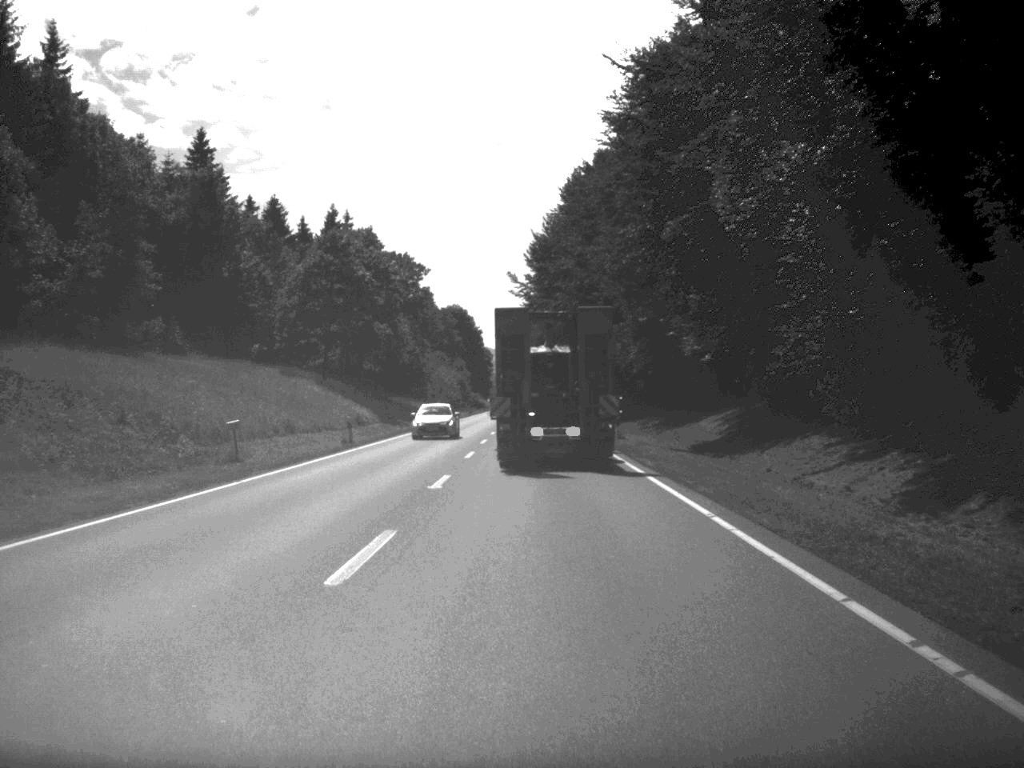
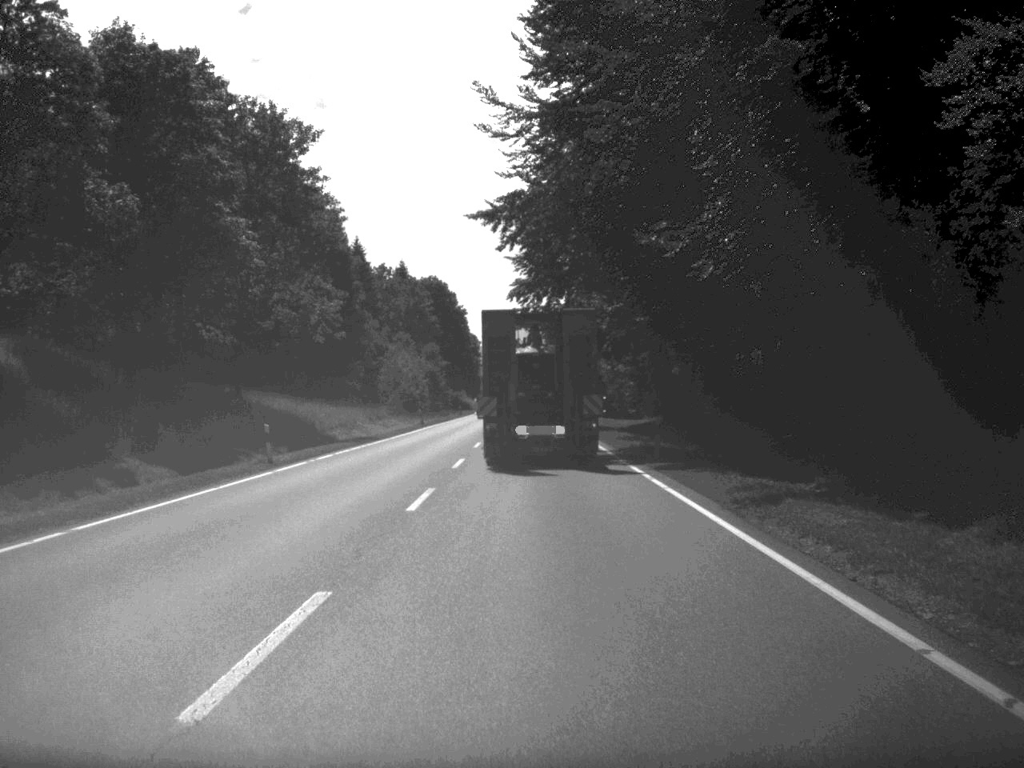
(-0.1, +63.5) m; 0°
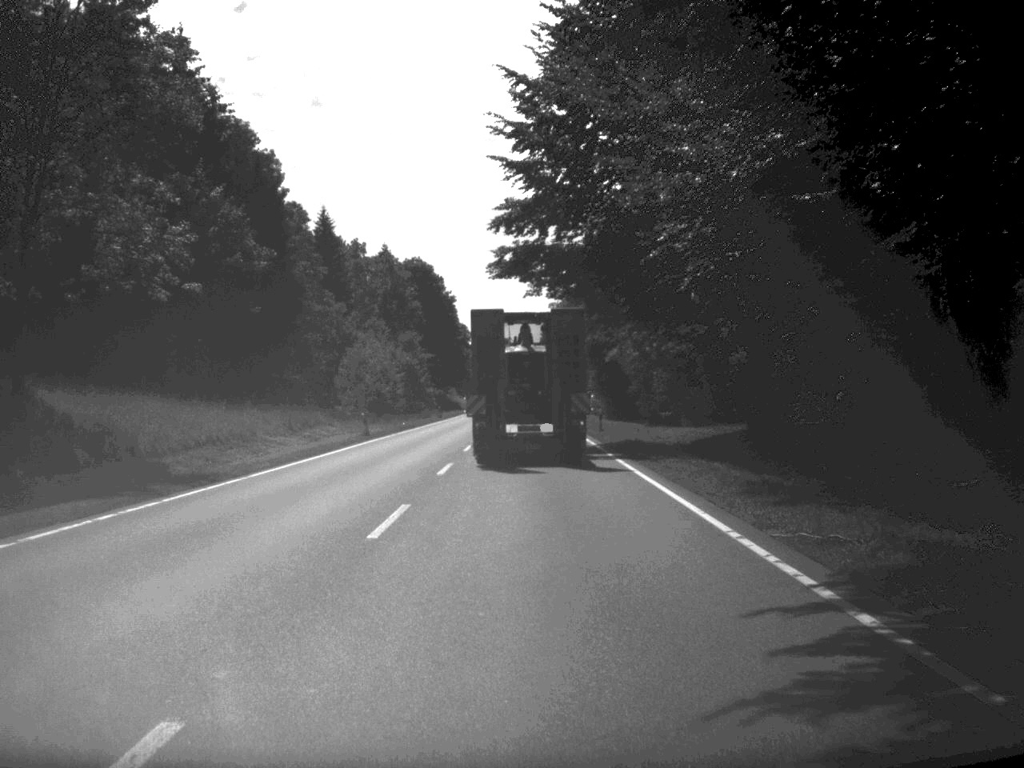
(0.0, +27.3) m; 0°
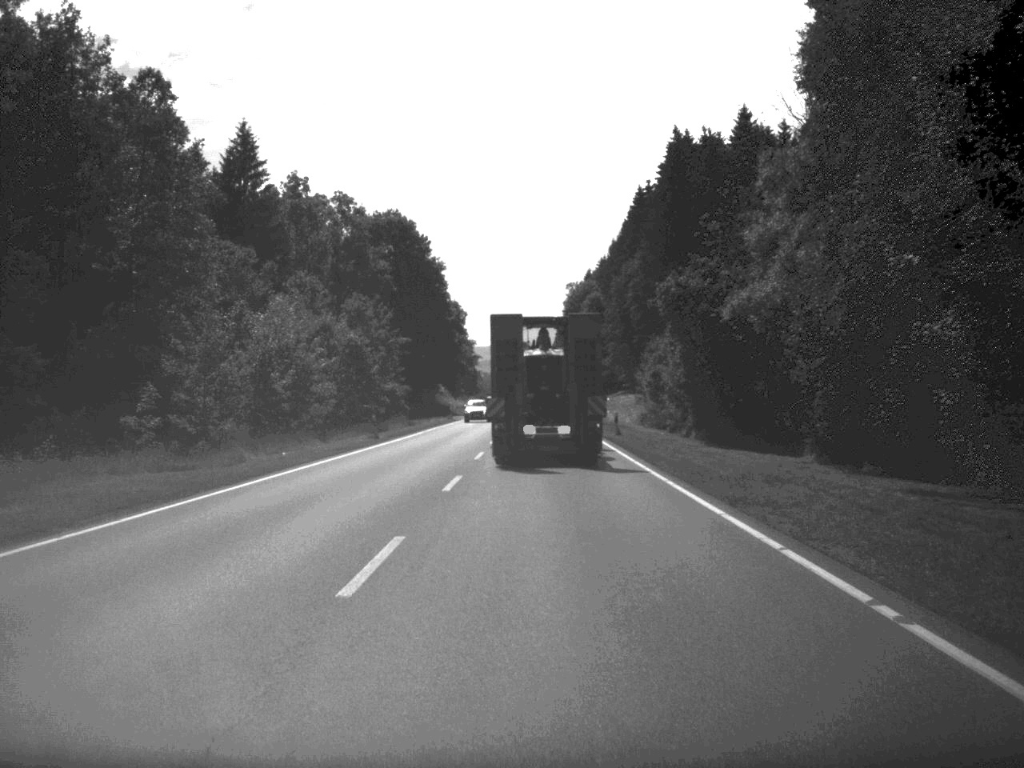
(-0.4, +50.9) m; -1°
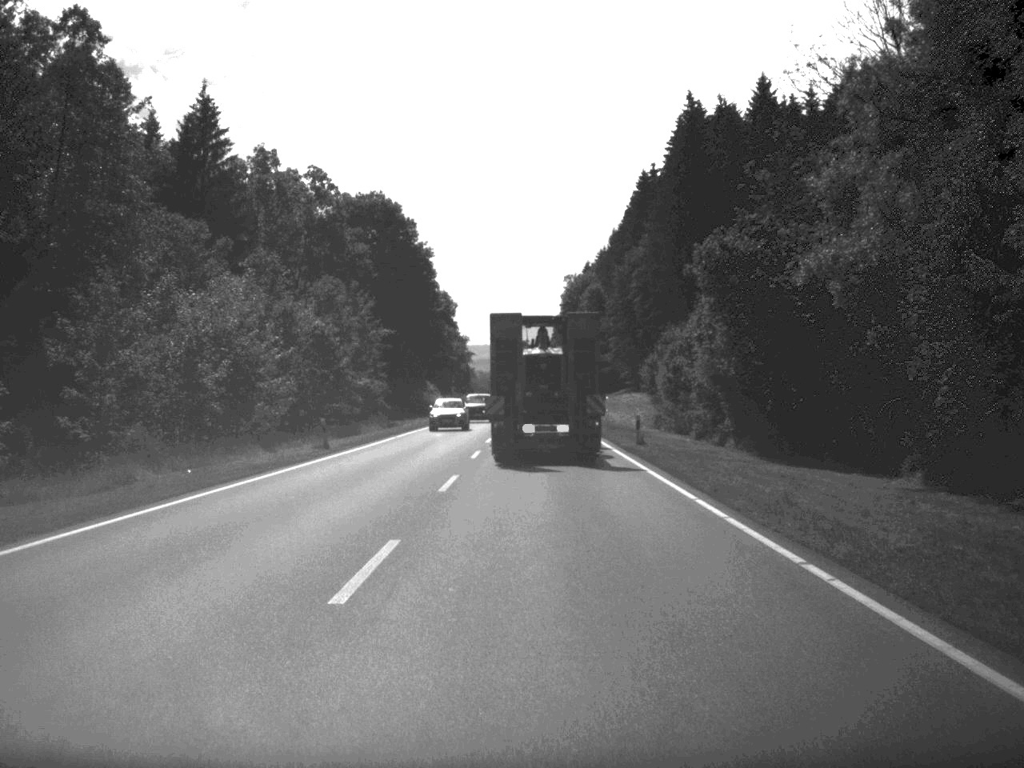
(0.0, +12.2) m; 0°
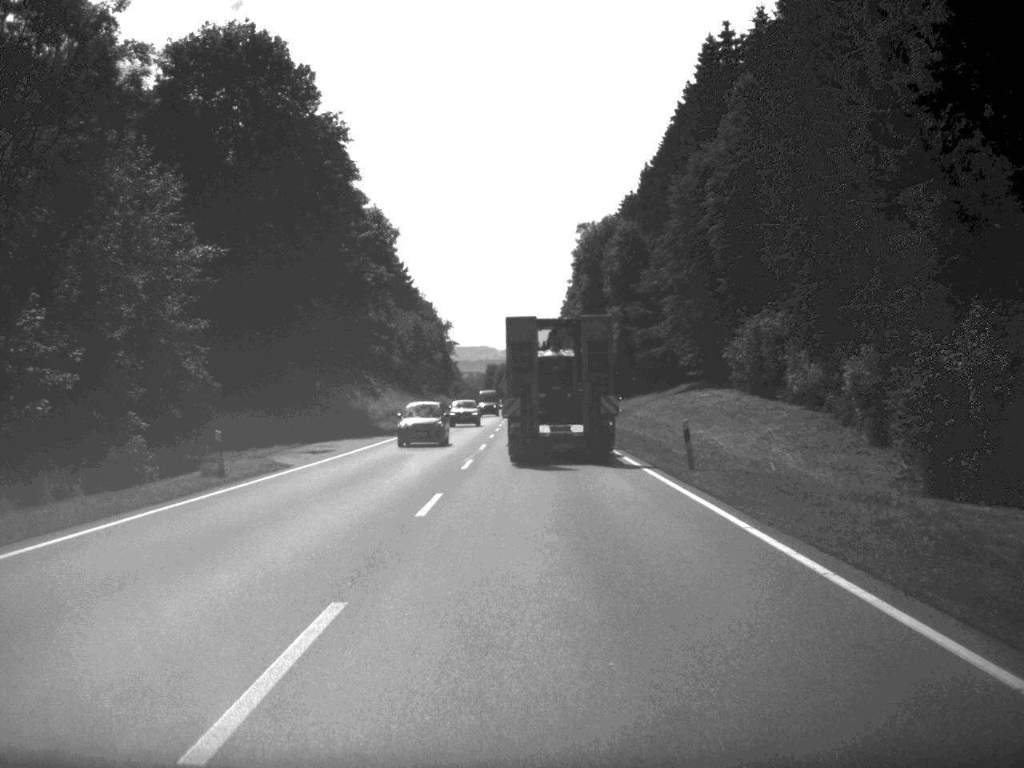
(-0.1, +63.1) m; 0°
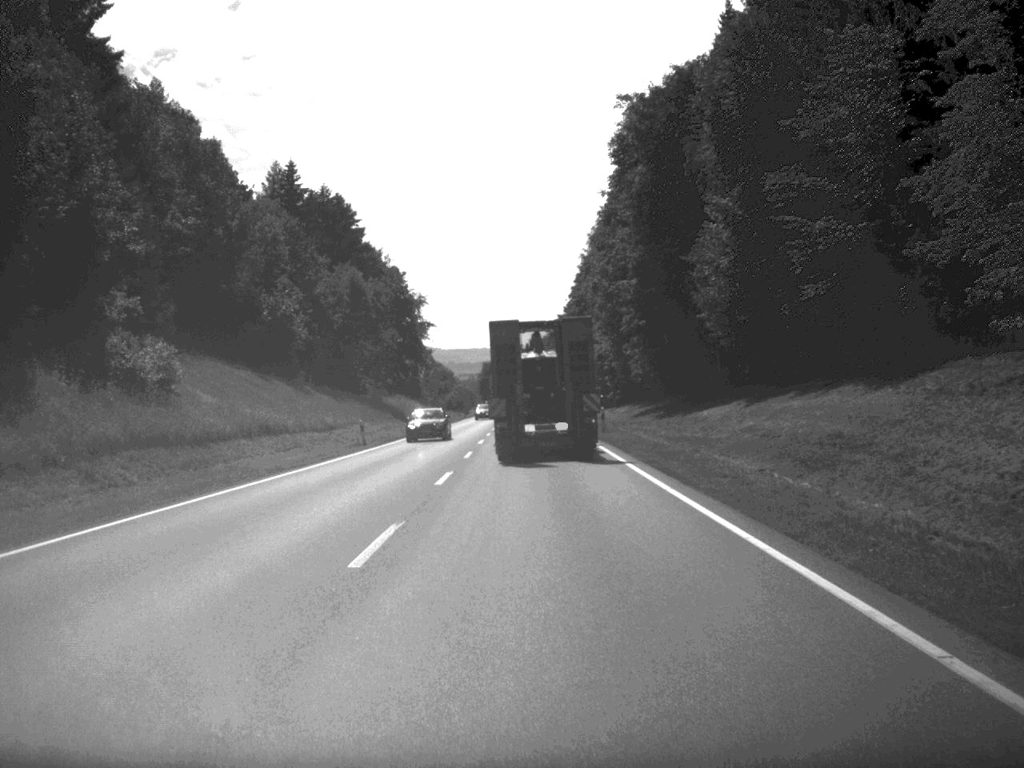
(-0.1, +63.8) m; 0°
